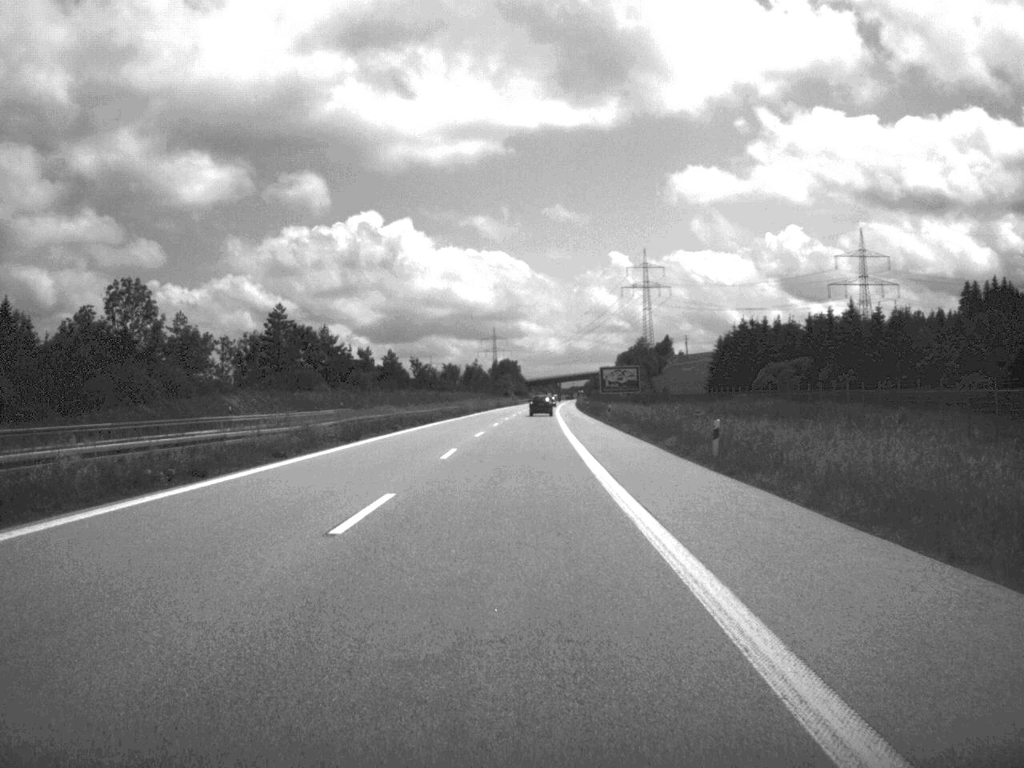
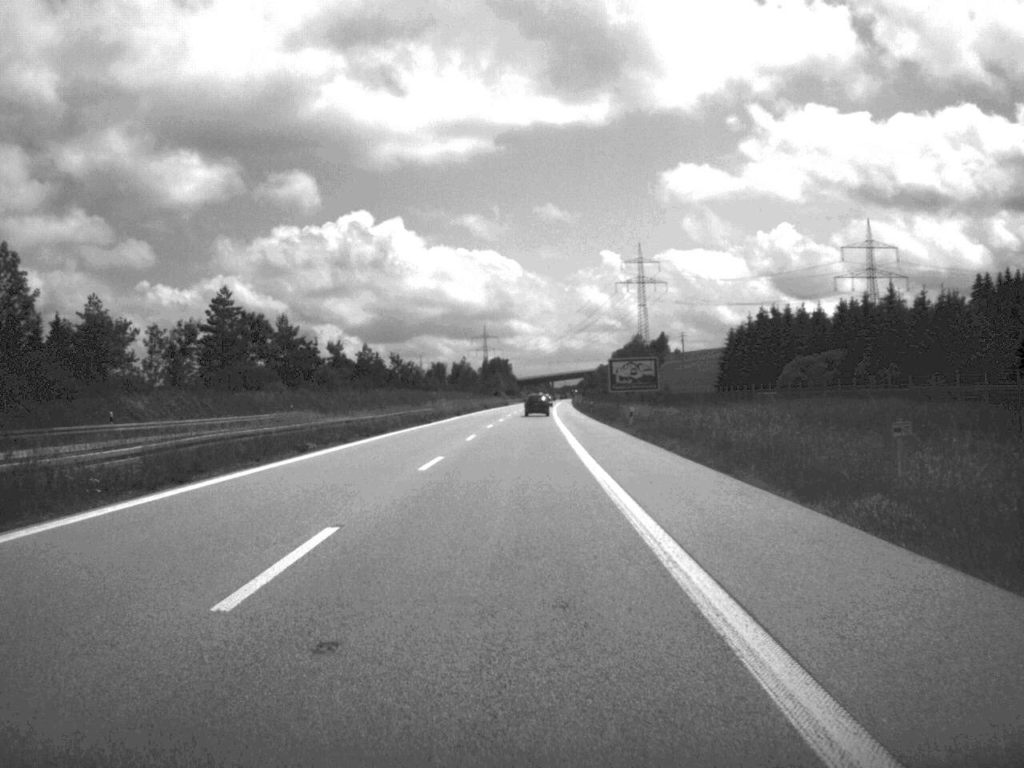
(+0.1, +22.6) m; 0°
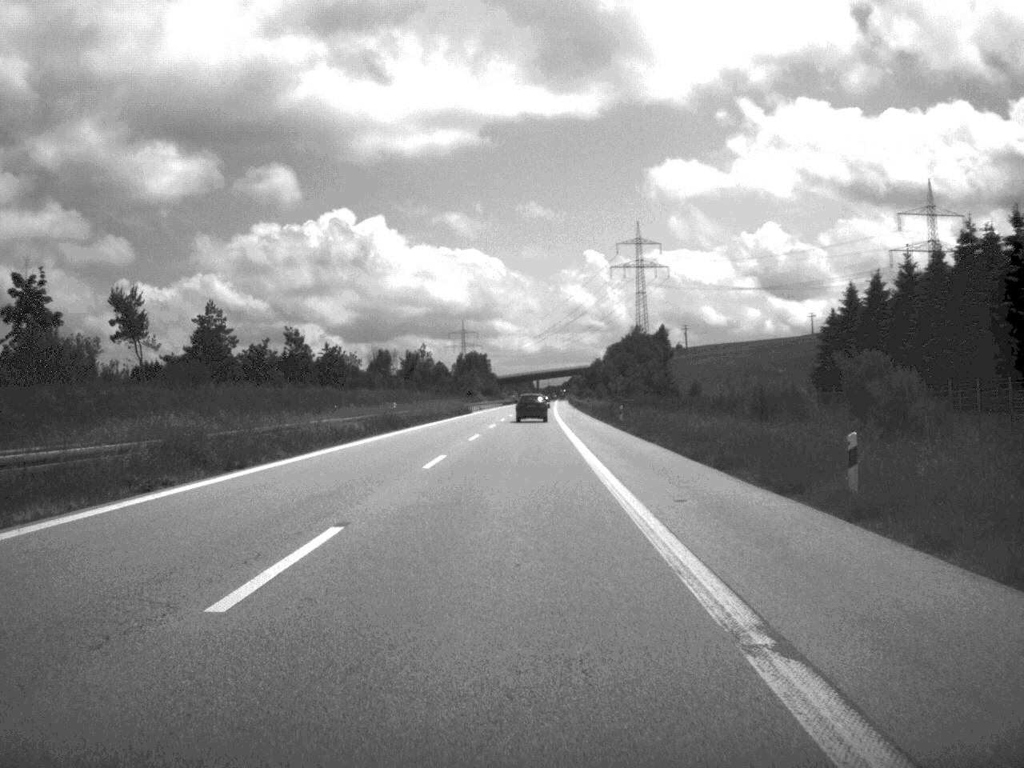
(+0.5, +88.4) m; +1°
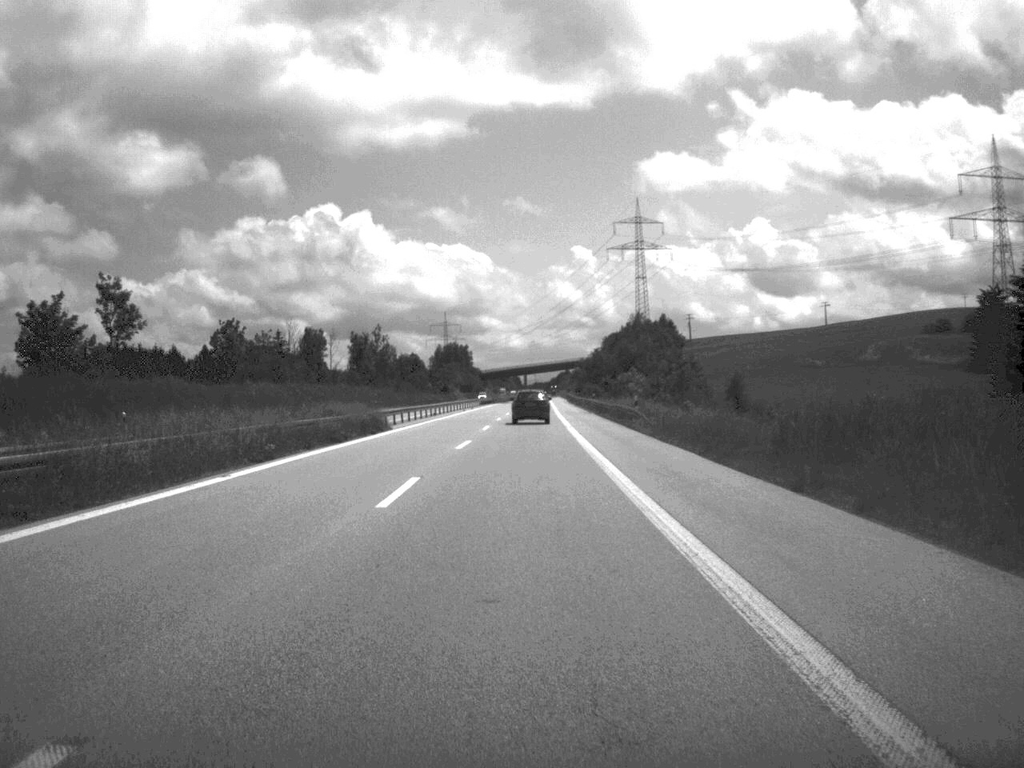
(+0.2, +62.4) m; 0°
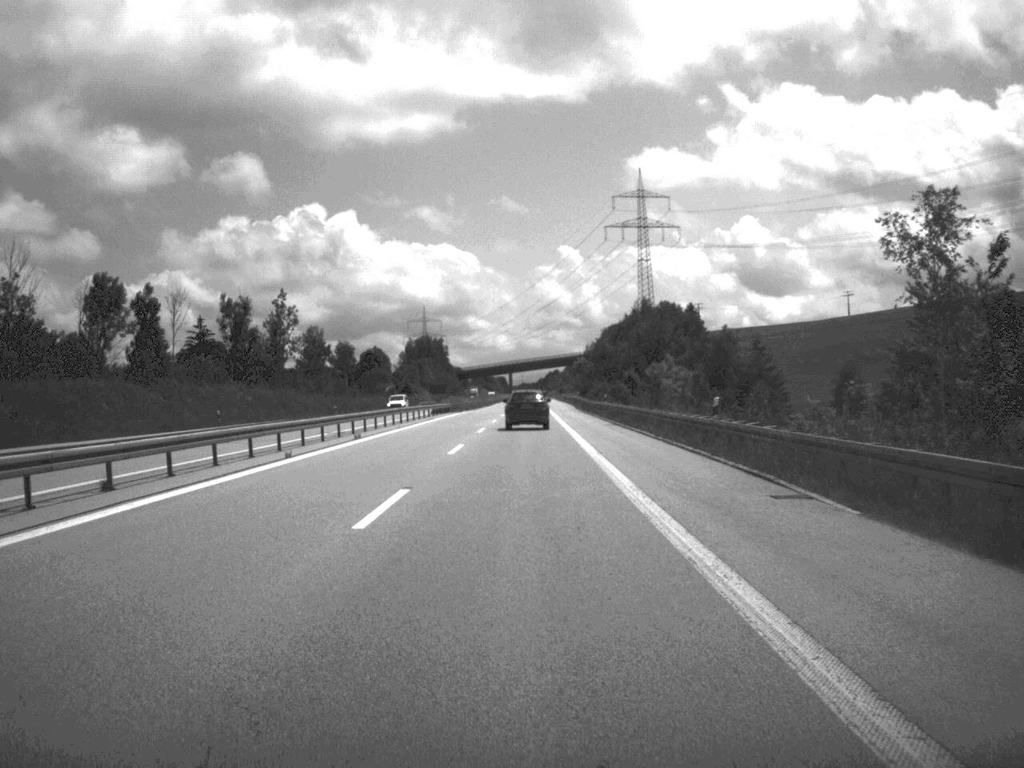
(+0.3, +73.3) m; 0°
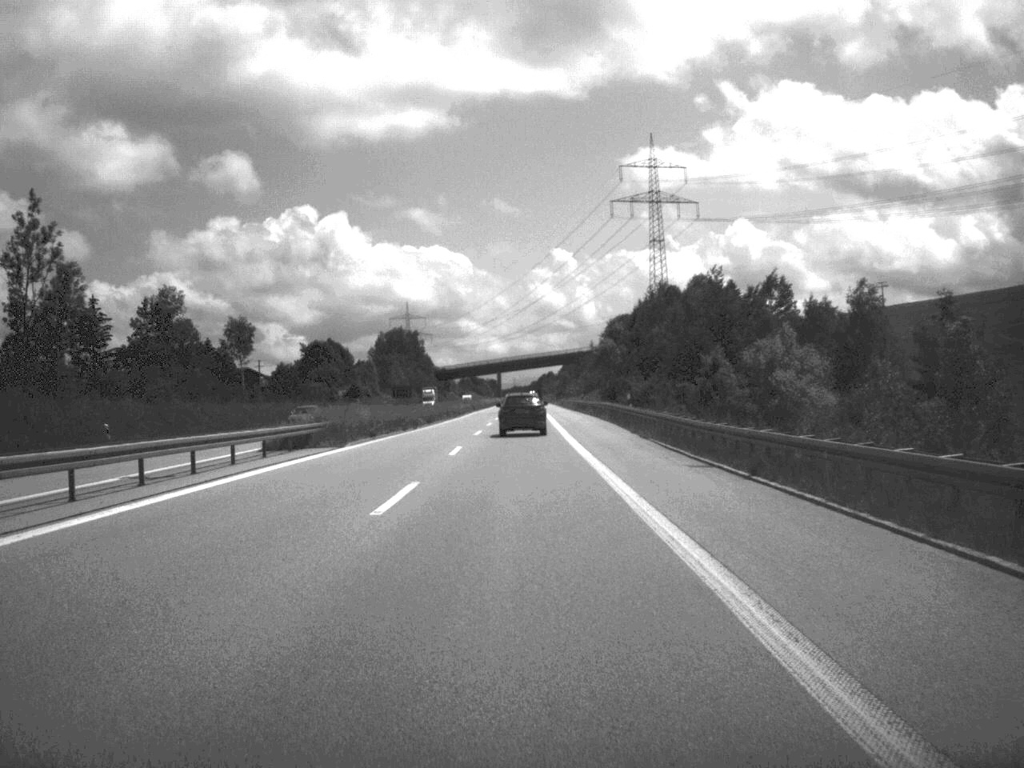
(+0.1, +68.9) m; 0°
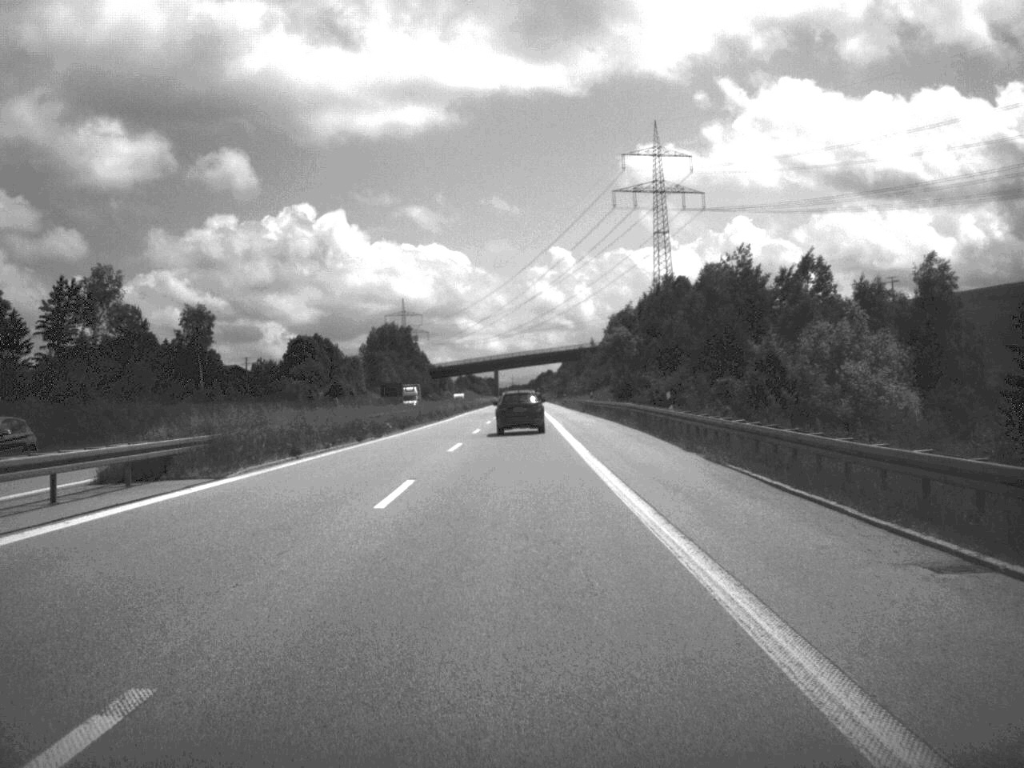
(0.0, +16.6) m; 0°
